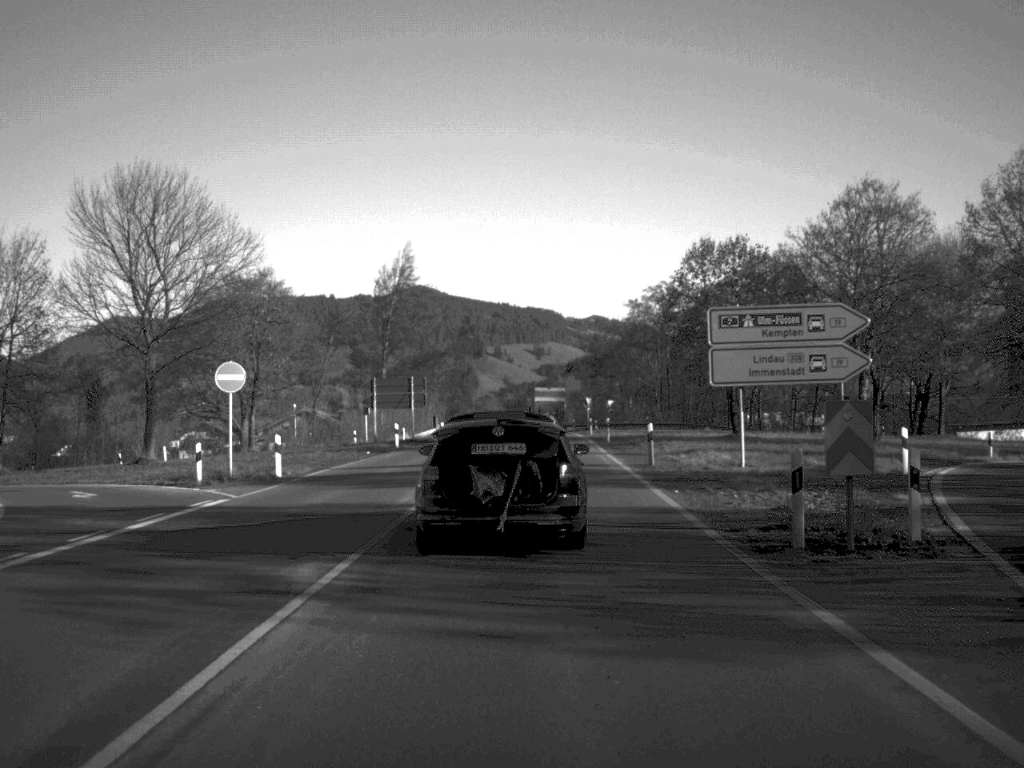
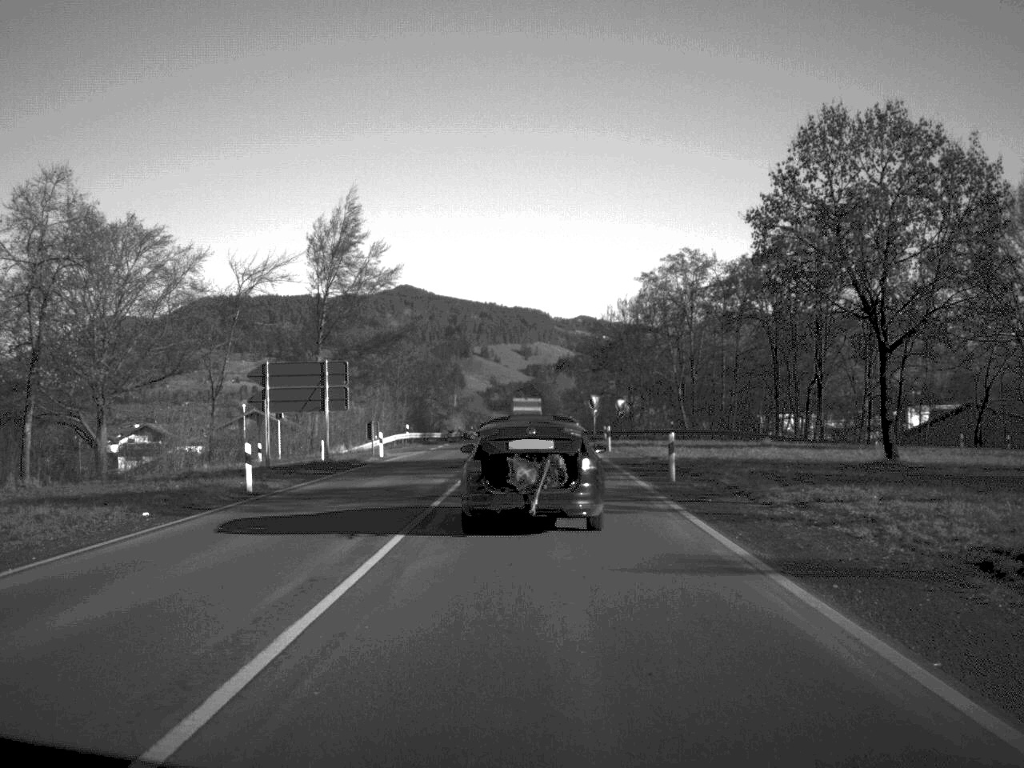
(+0.1, +28.5) m; +1°
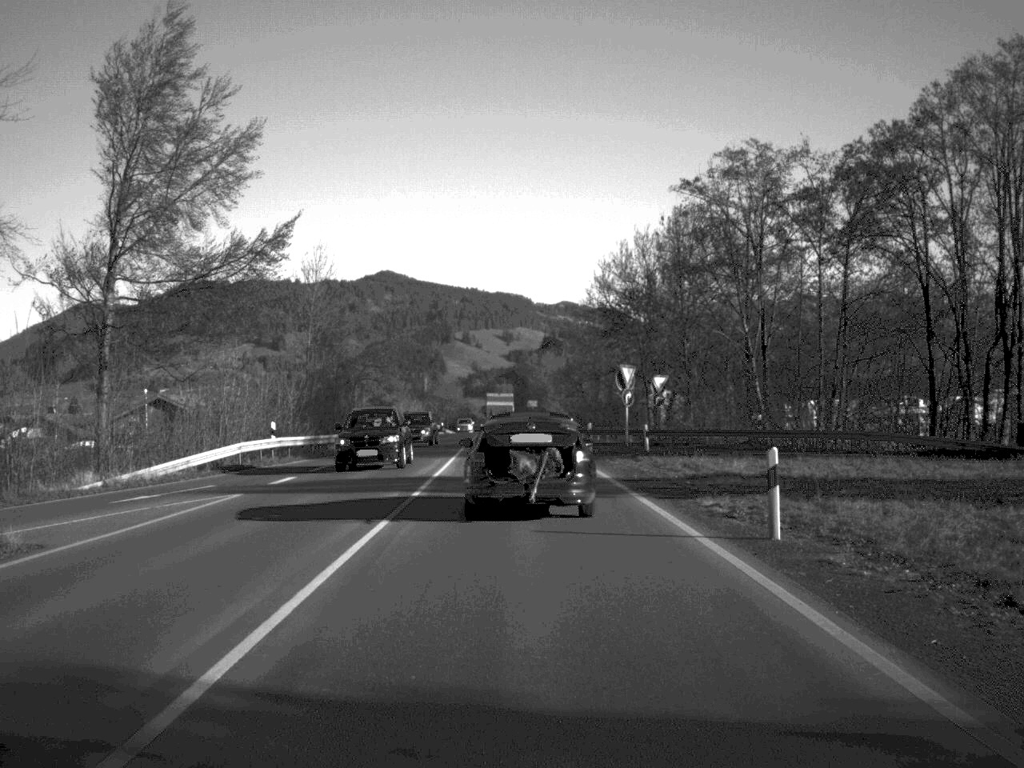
(+0.4, +38.6) m; +1°
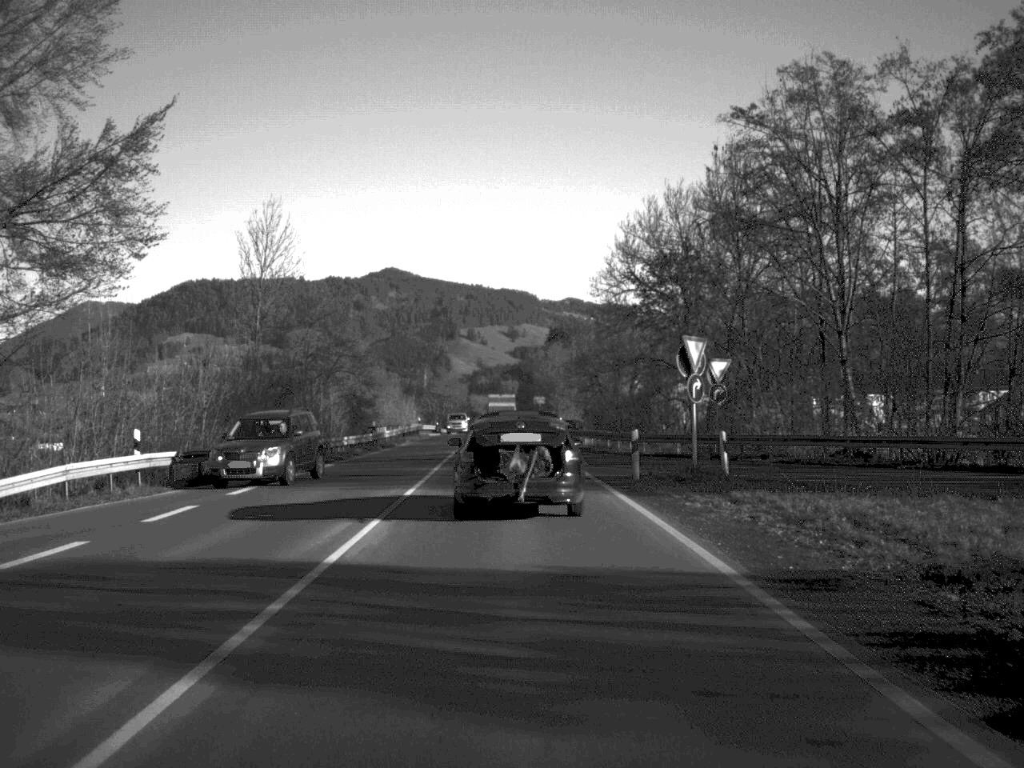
(0.0, +16.0) m; 0°
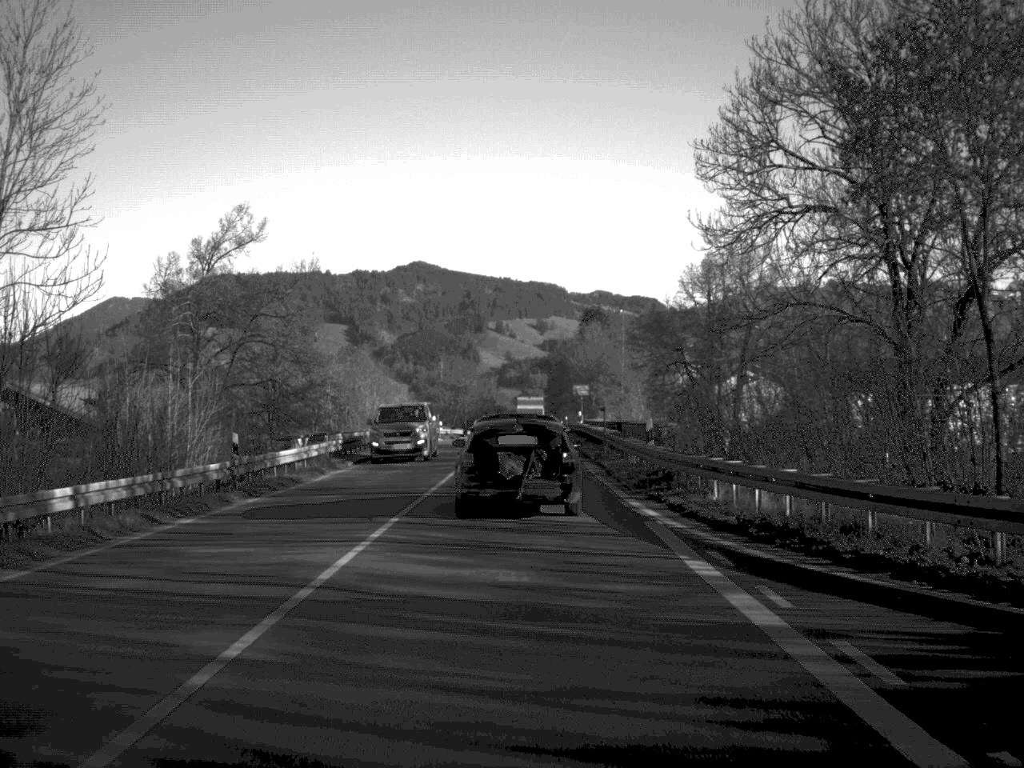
(-0.4, +33.4) m; -1°
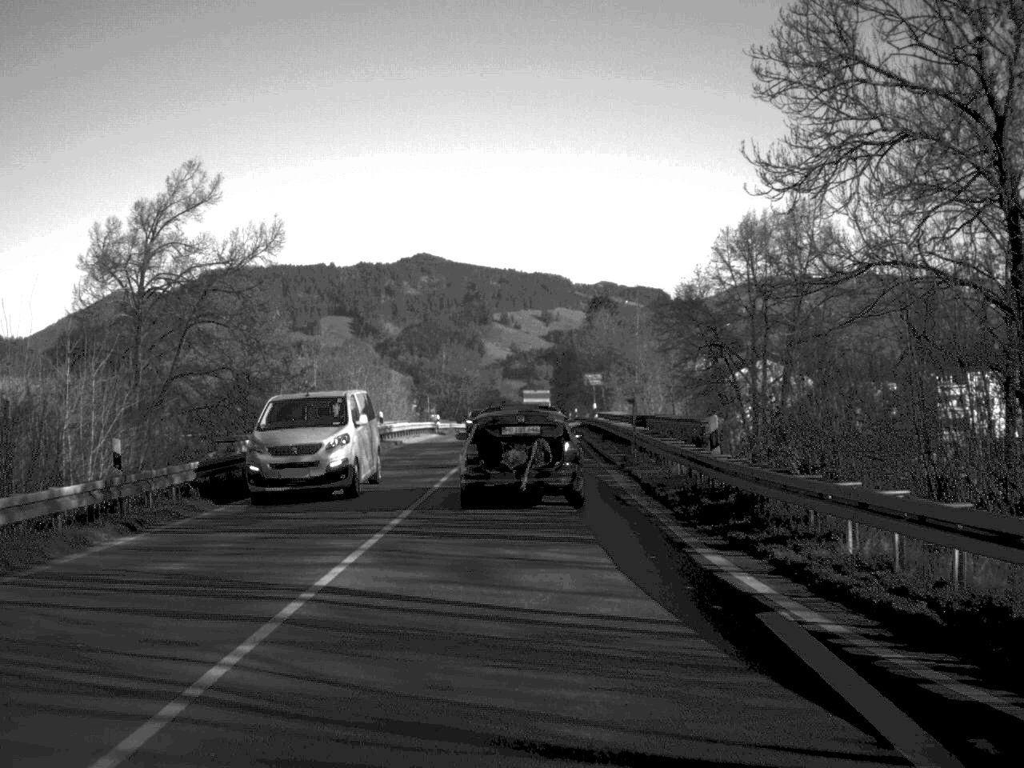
(0.0, +8.3) m; 0°
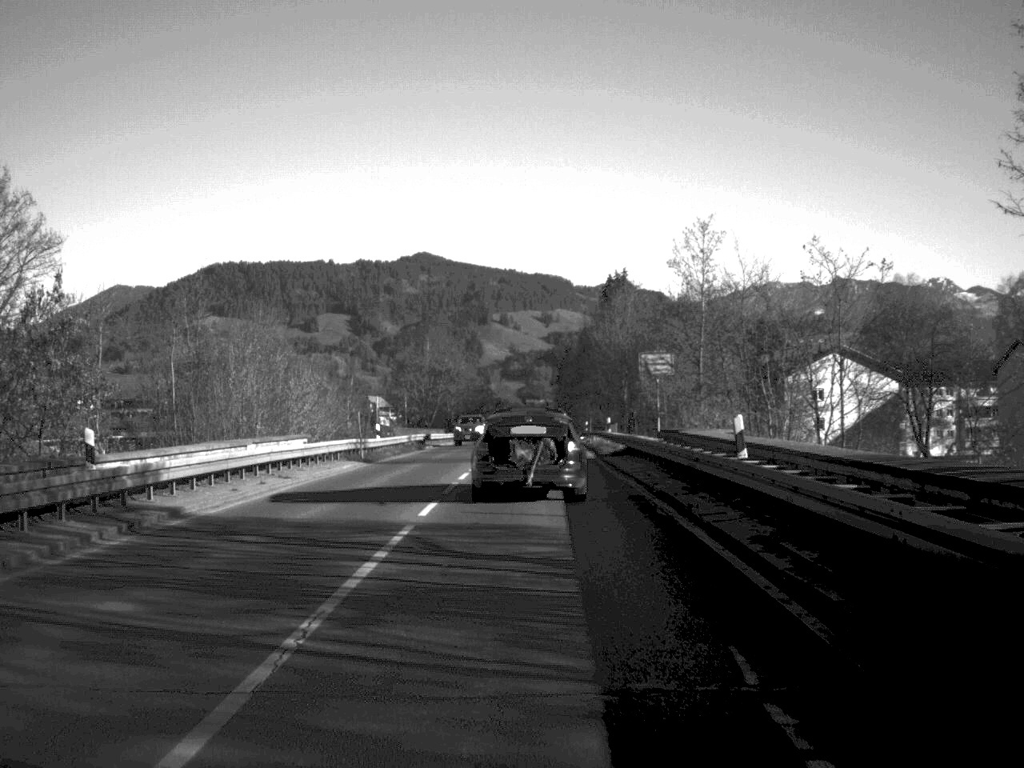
(0.0, +33.9) m; 0°
